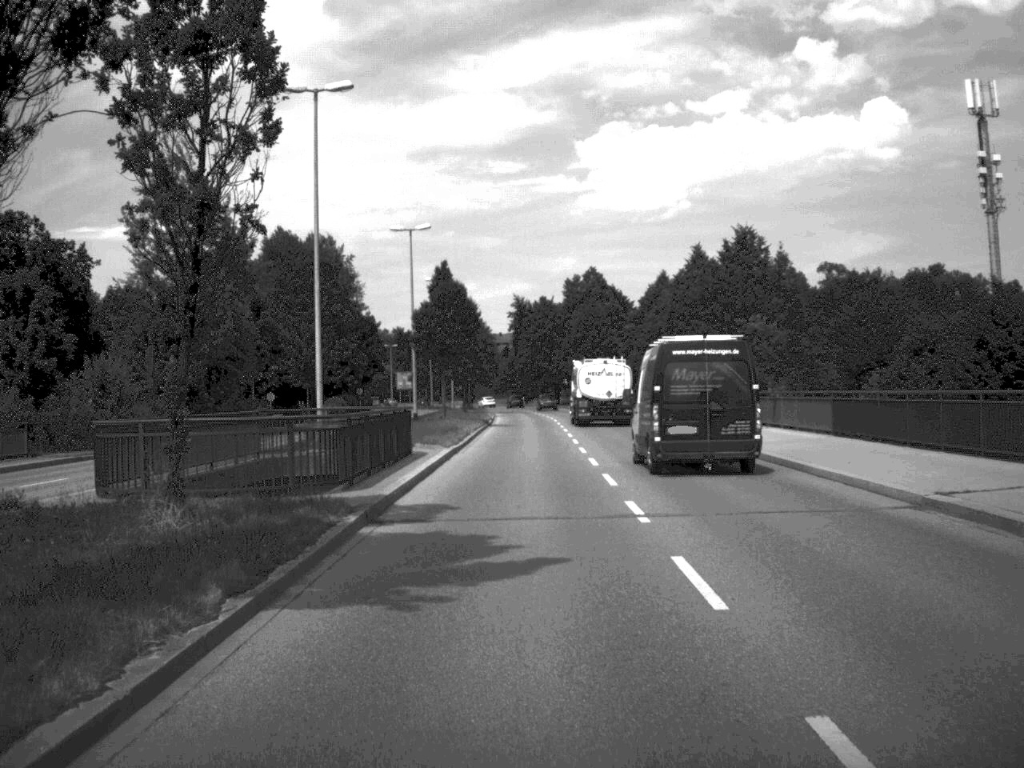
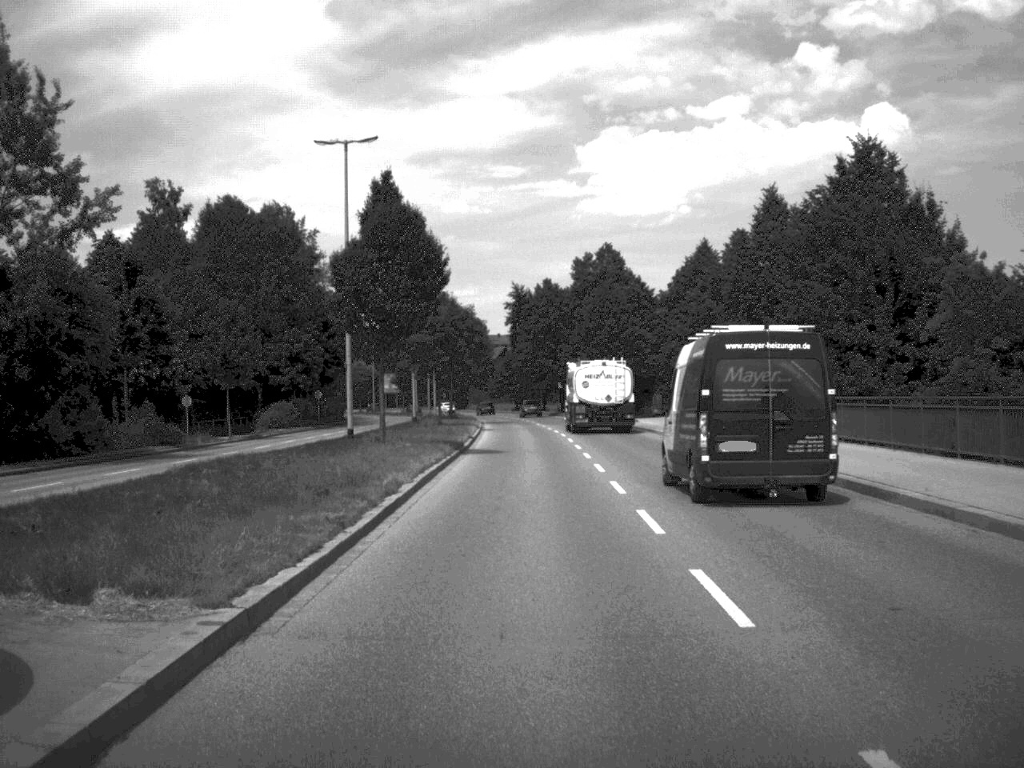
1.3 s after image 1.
(0.0, +24.2) m; 0°
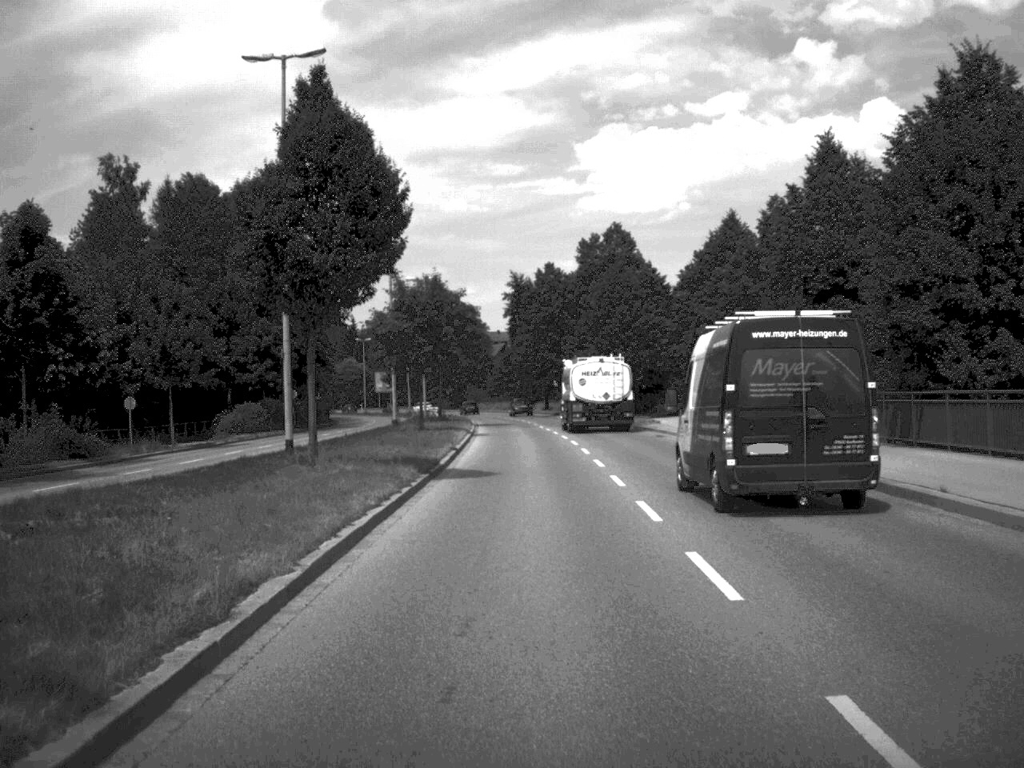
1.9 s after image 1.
(0.0, +10.9) m; 0°
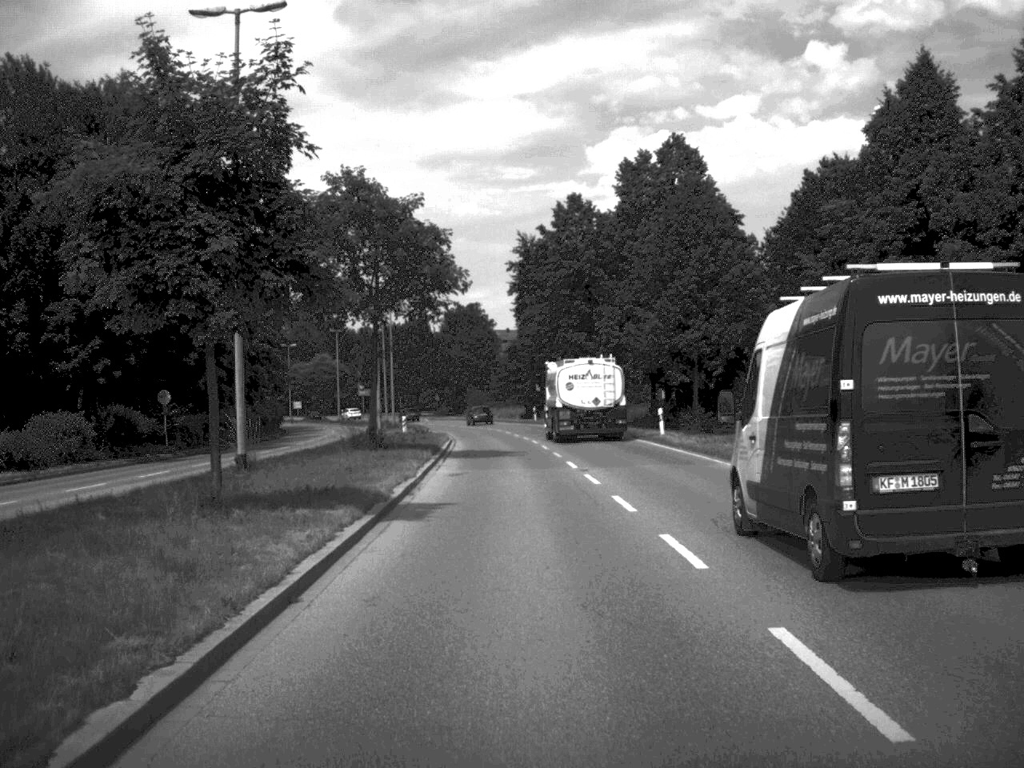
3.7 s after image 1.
(-0.1, +33.5) m; -1°
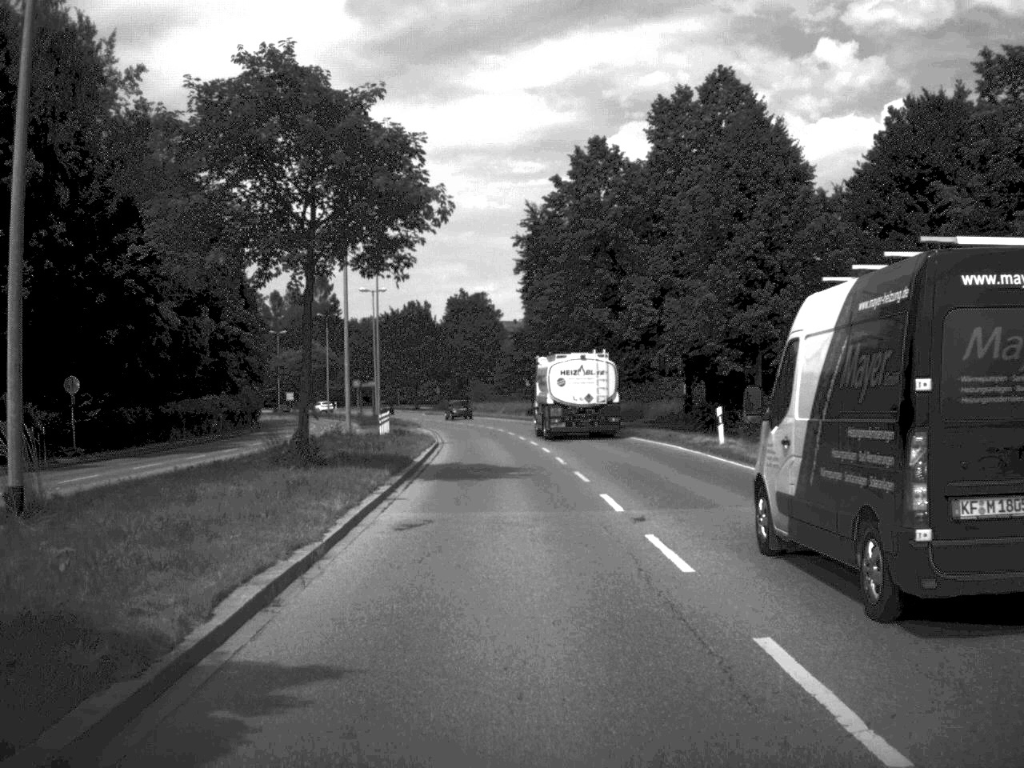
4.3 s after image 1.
(0.0, +12.2) m; 0°
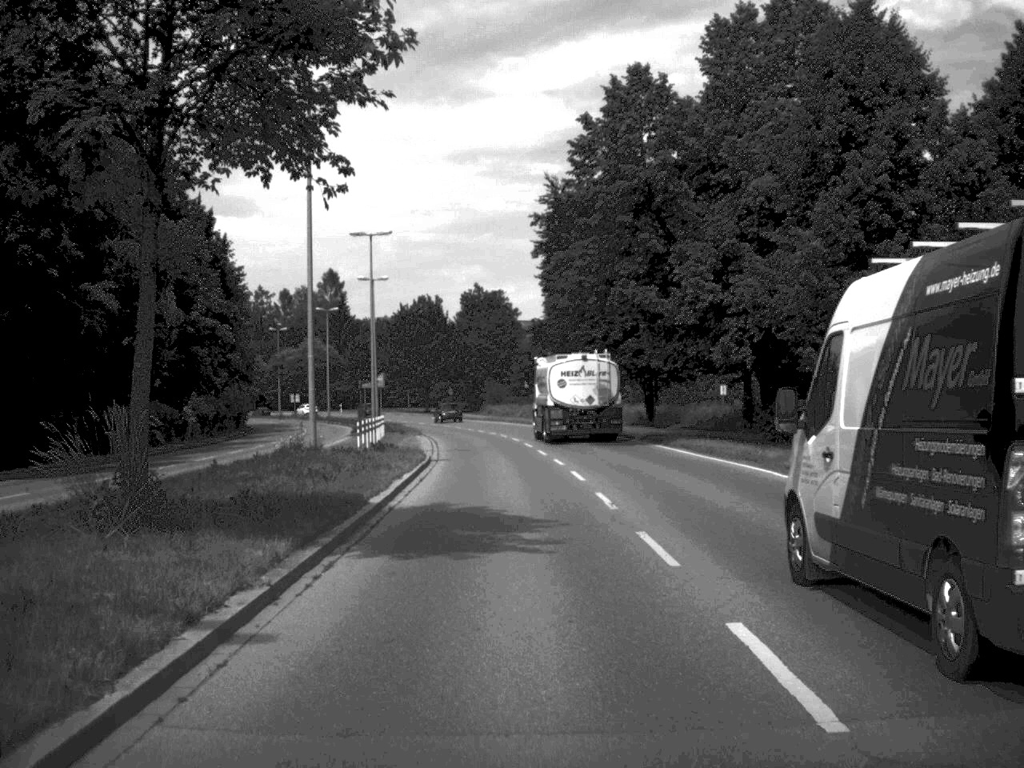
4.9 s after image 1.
(-0.1, +11.2) m; -1°
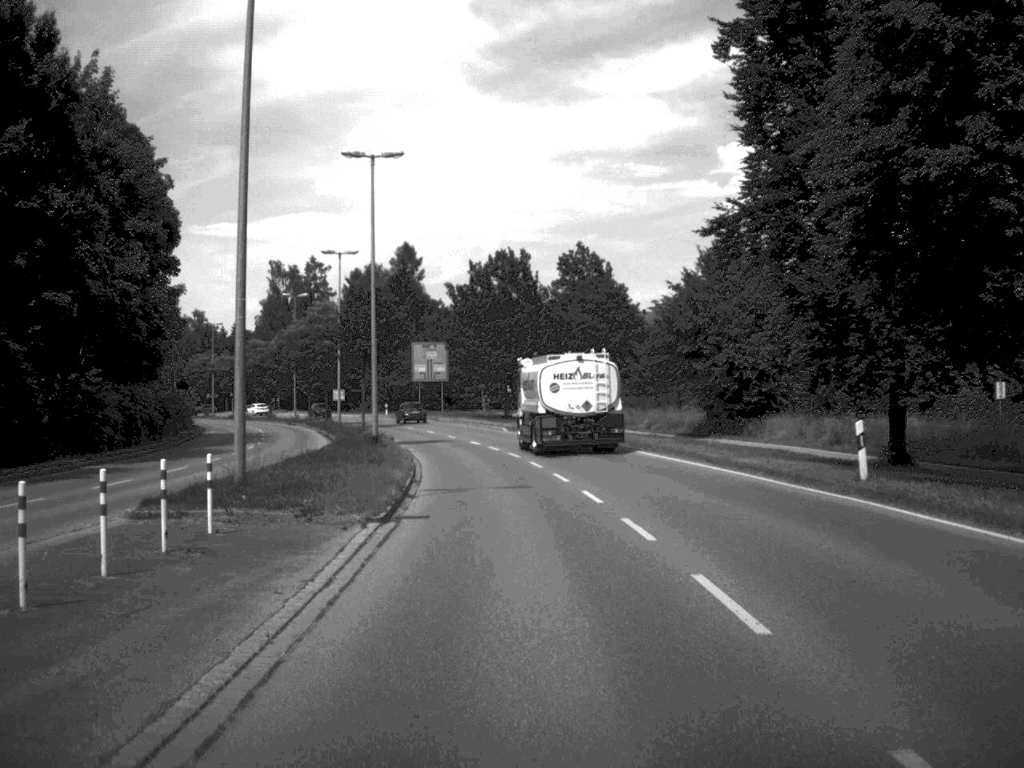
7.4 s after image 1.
(-1.6, +44.5) m; -5°
